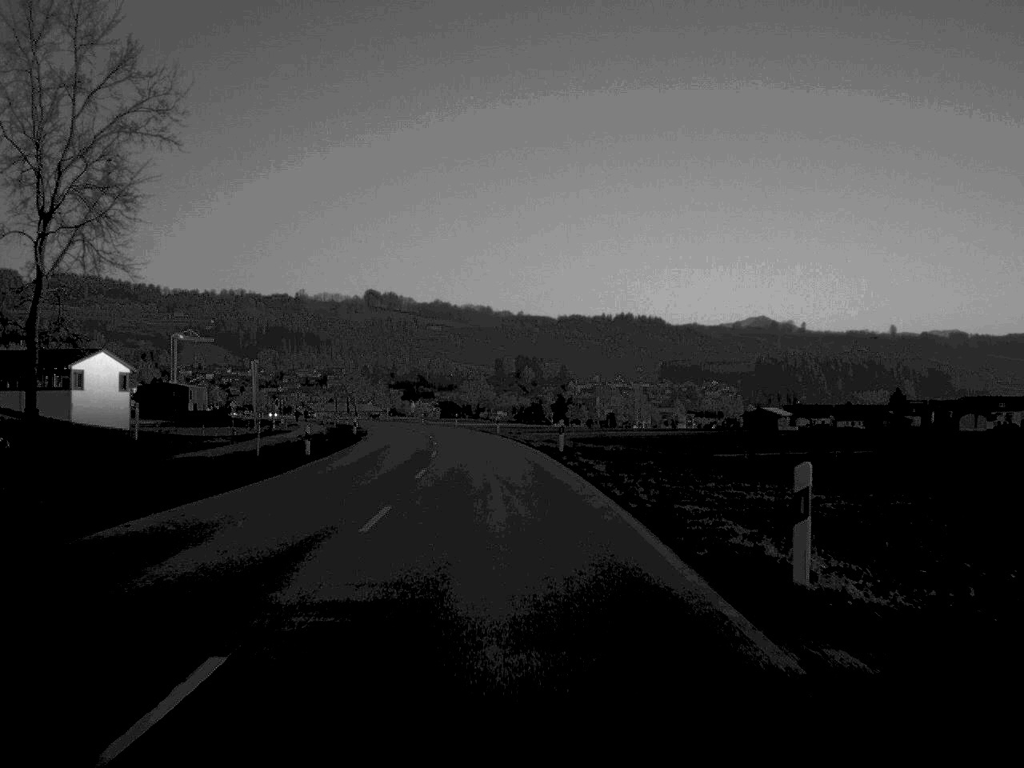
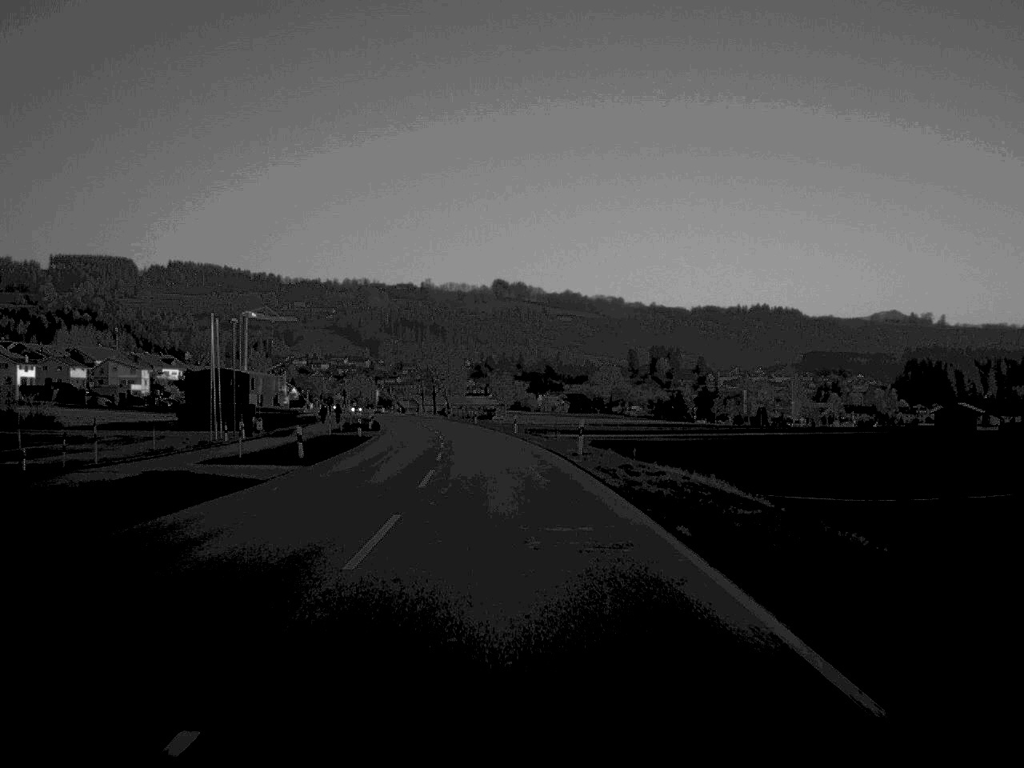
(-3.5, +67.8) m; -6°
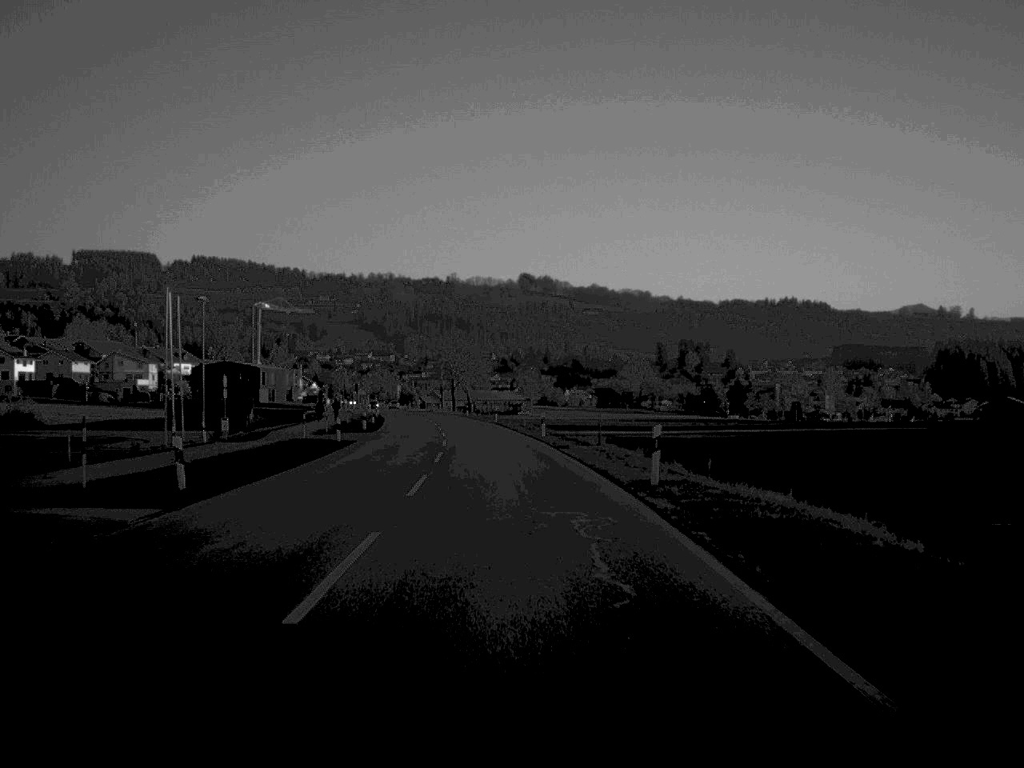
(-0.2, +15.5) m; -1°
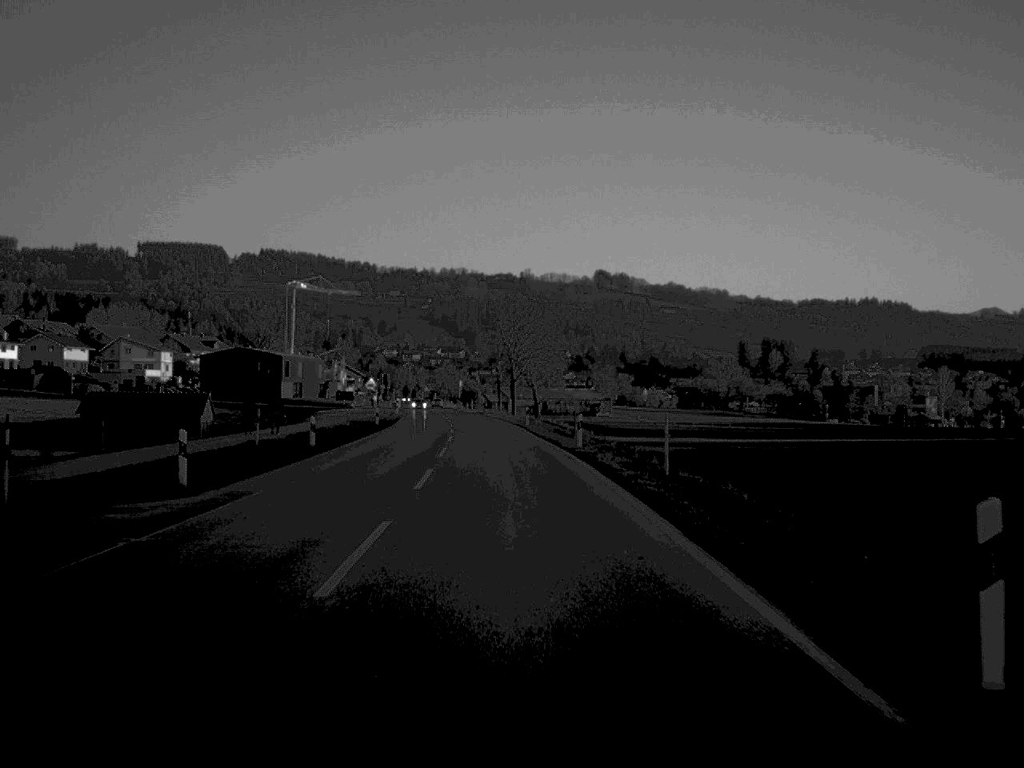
(-1.4, +46.3) m; -3°
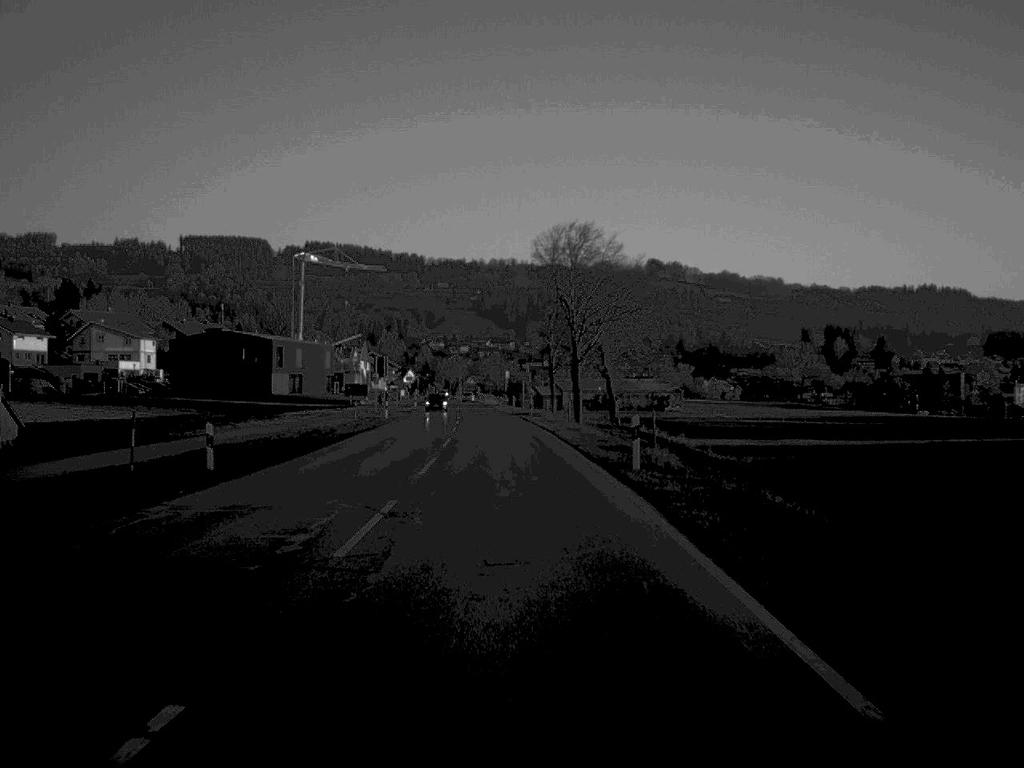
(-1.0, +45.3) m; -2°
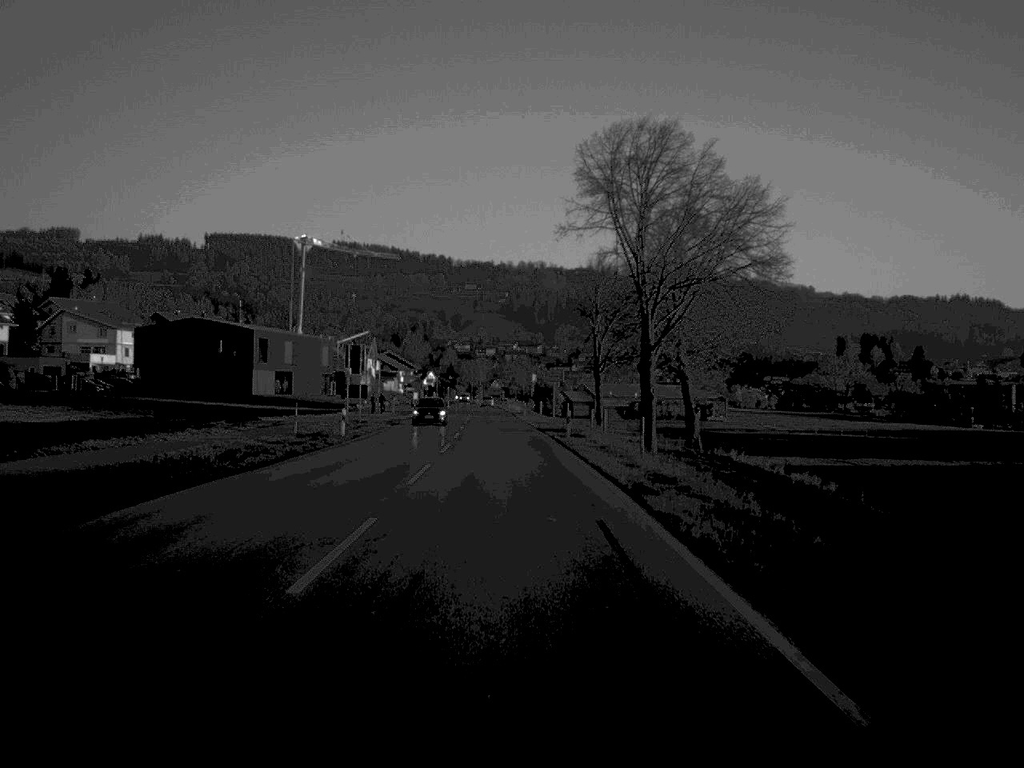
(-0.3, +25.9) m; -1°
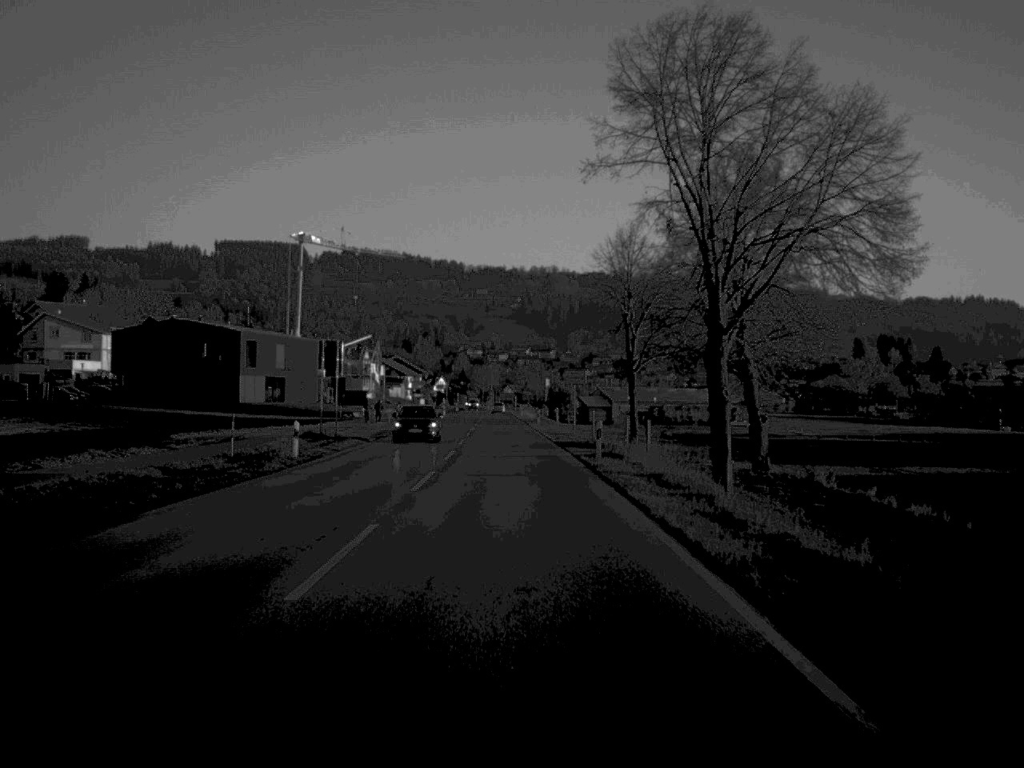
(-0.1, +12.0) m; -1°
